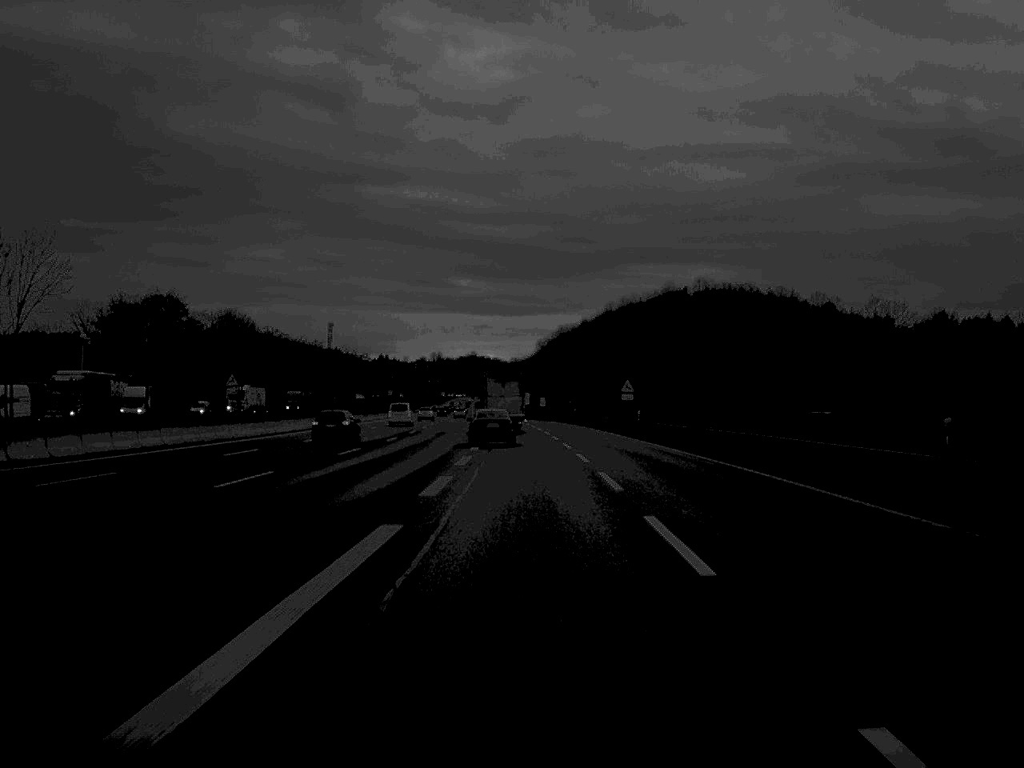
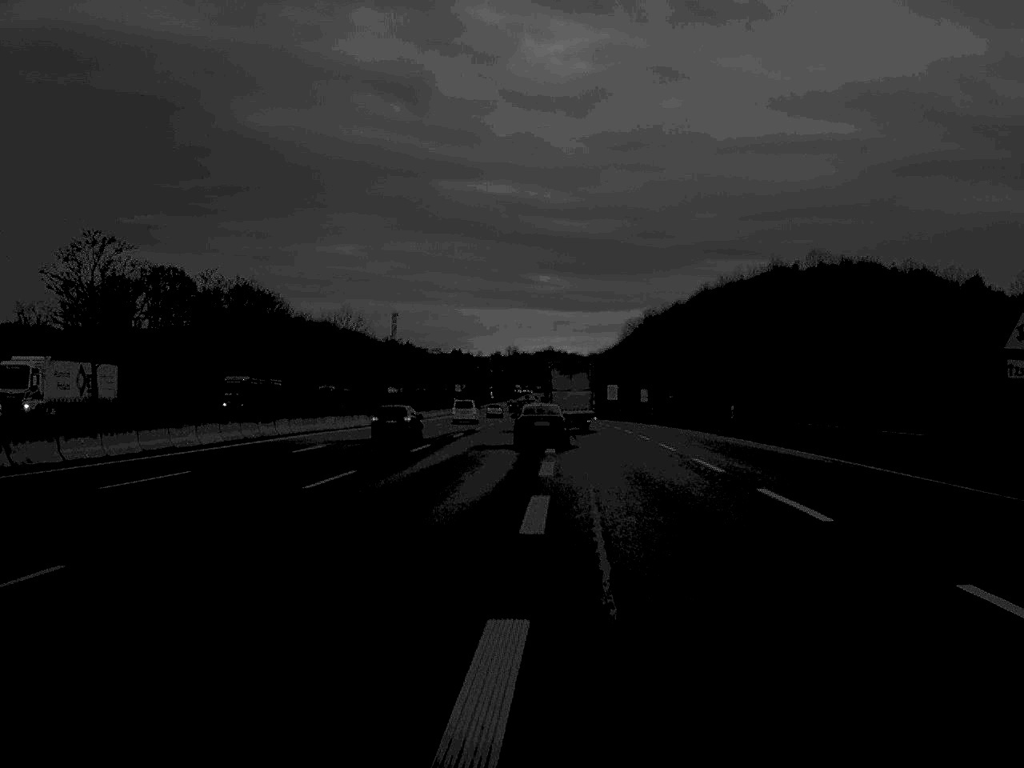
(-1.6, +55.3) m; -3°
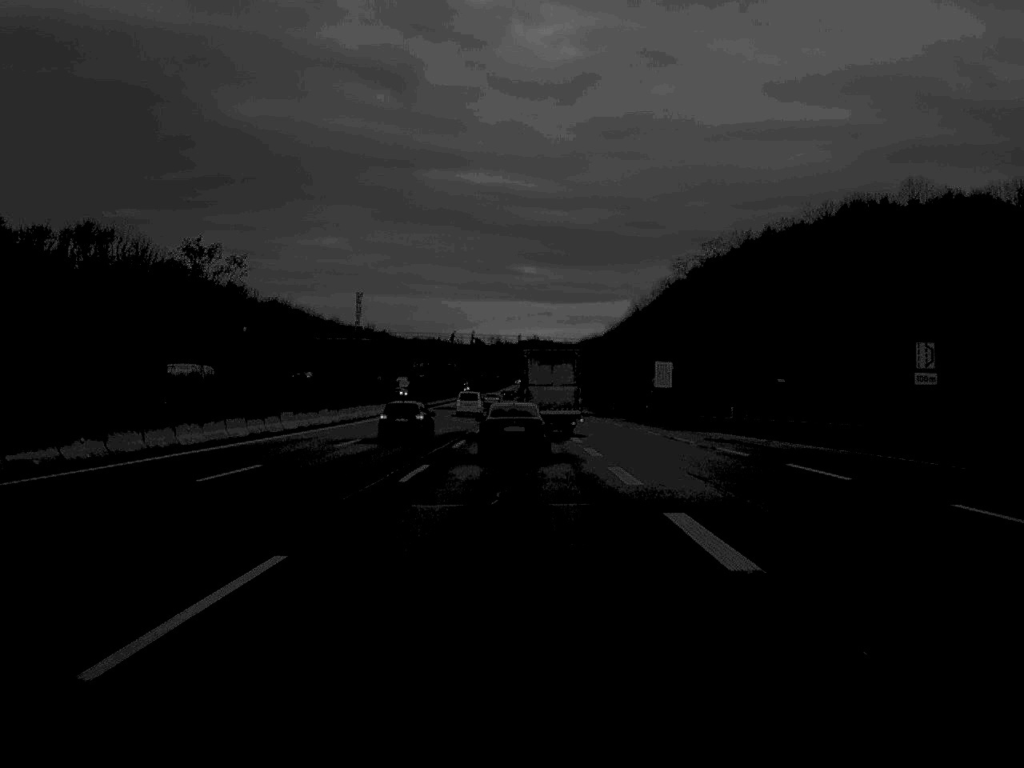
(0.0, +87.5) m; +1°
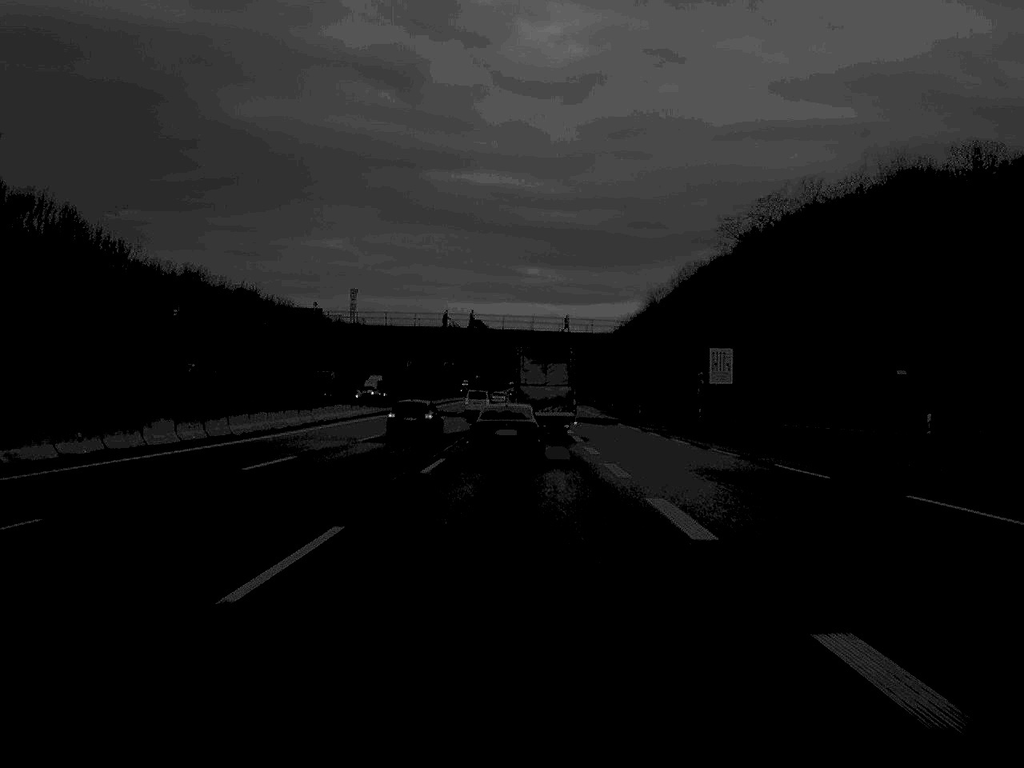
(0.0, +32.6) m; 0°
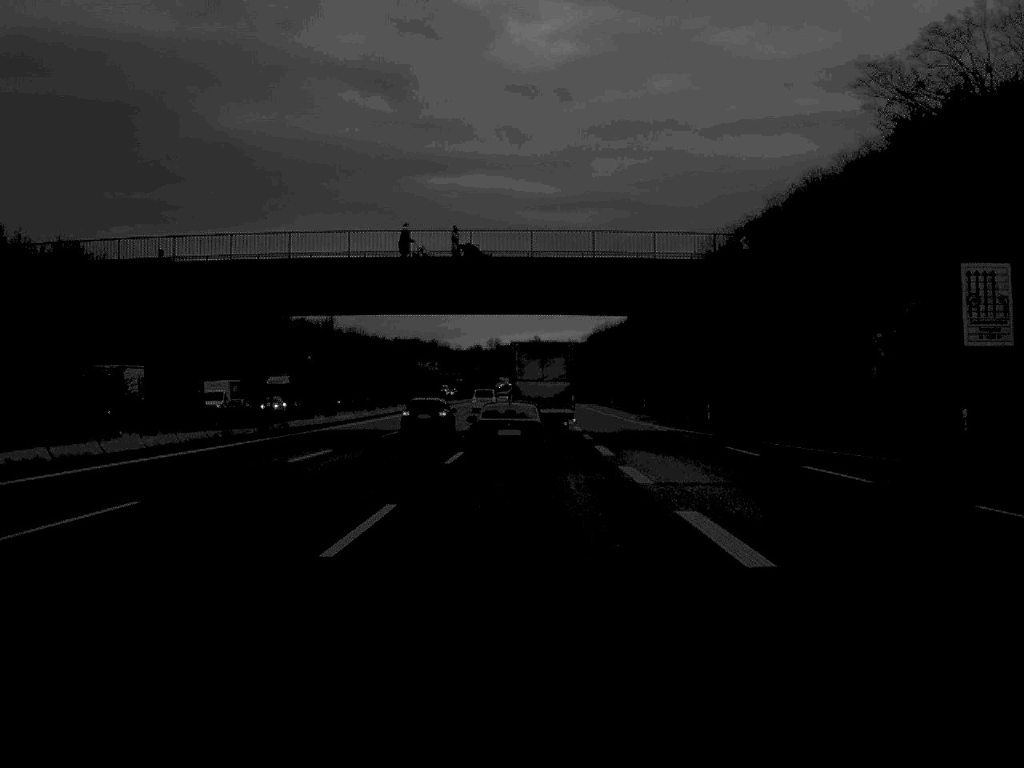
(0.0, +50.3) m; 0°
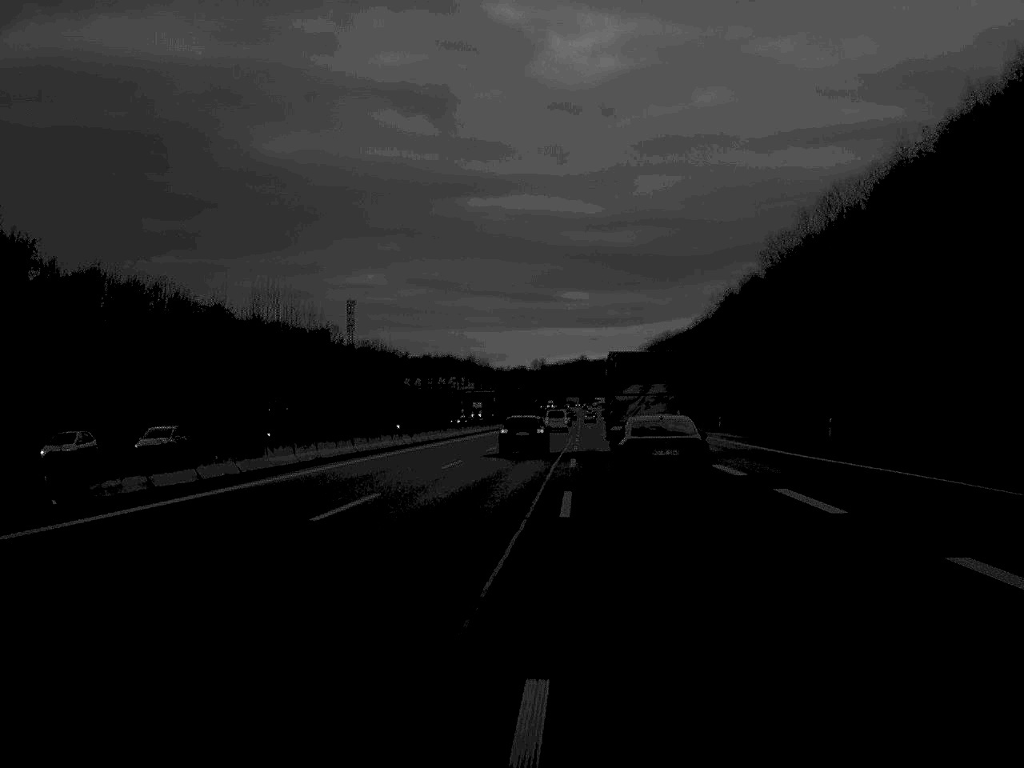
(-1.4, +64.8) m; -2°
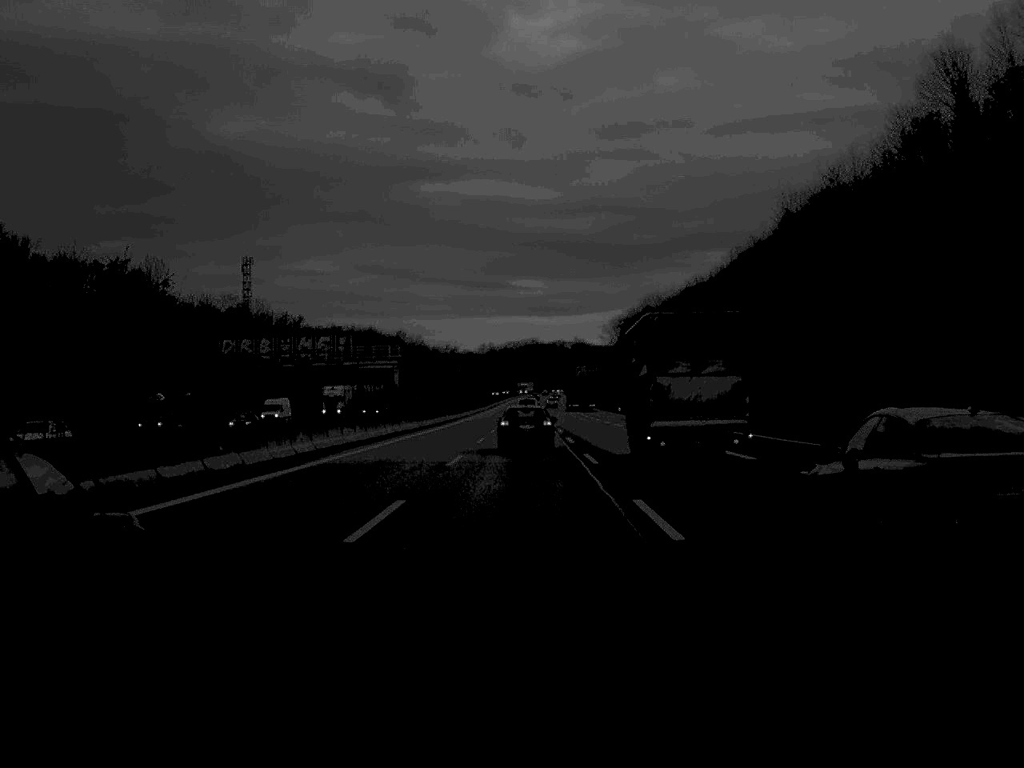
(+2.1, +93.4) m; +2°
